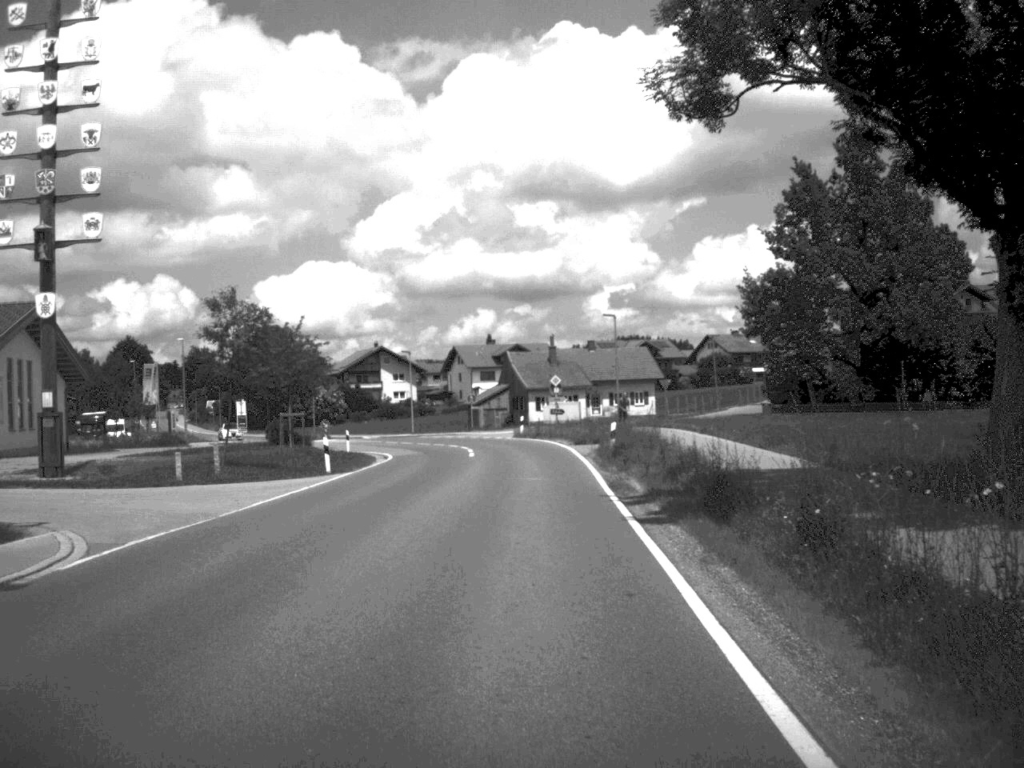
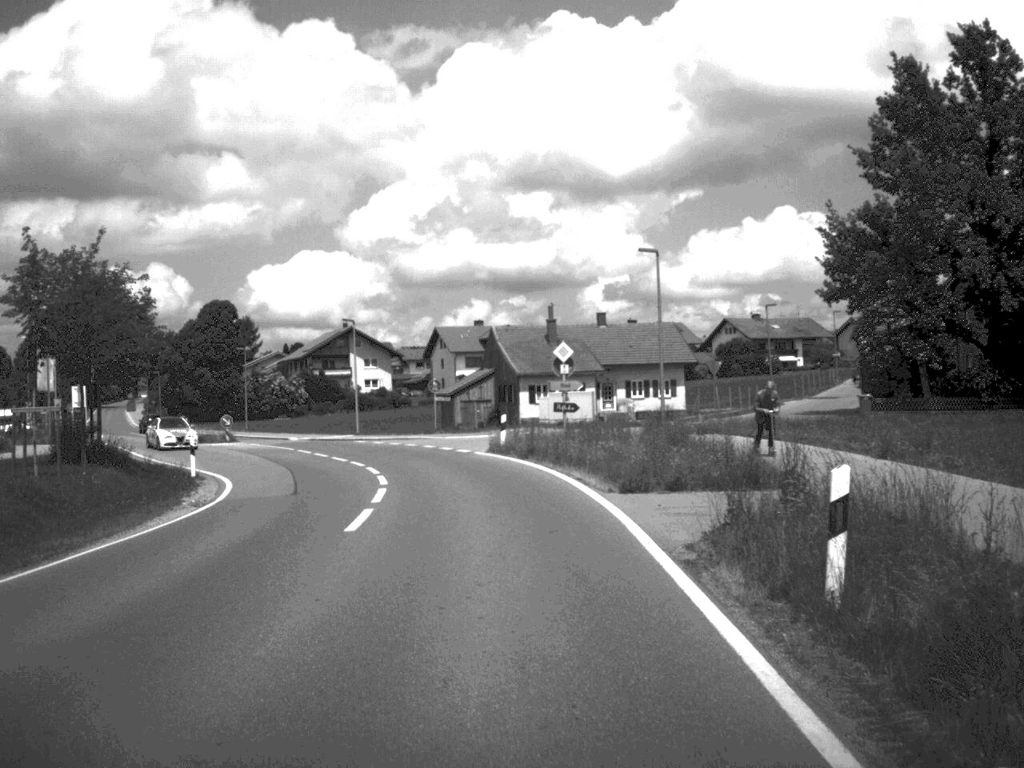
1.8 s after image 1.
(+0.2, +26.5) m; 0°
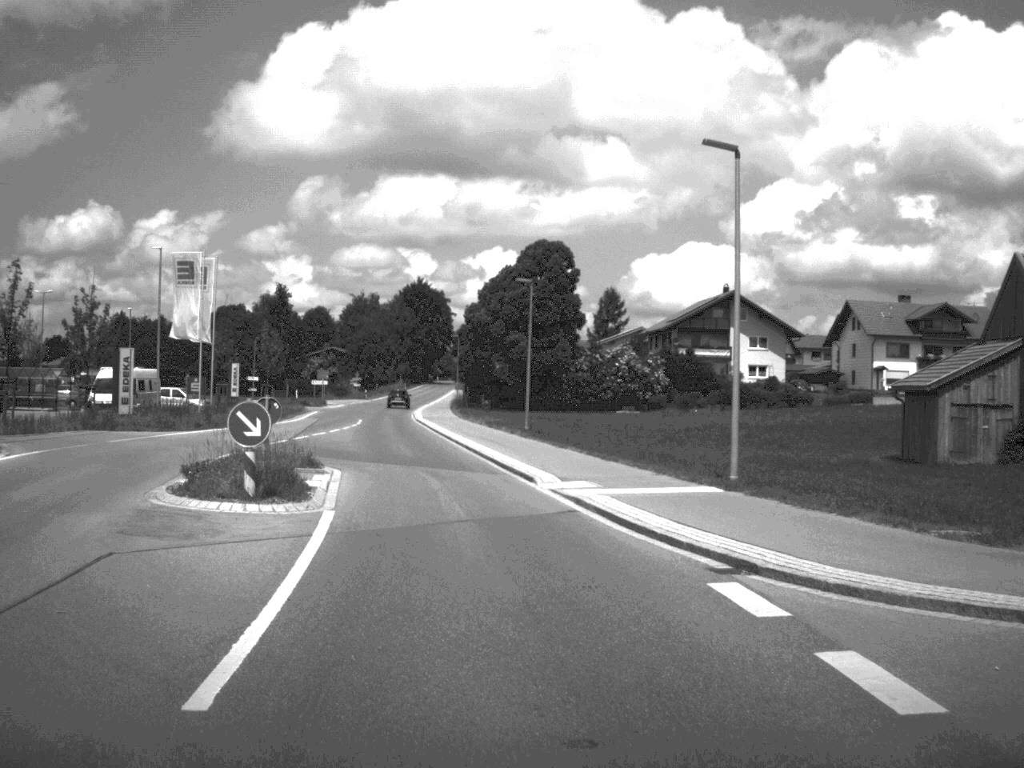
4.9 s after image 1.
(-5.6, +44.4) m; -17°
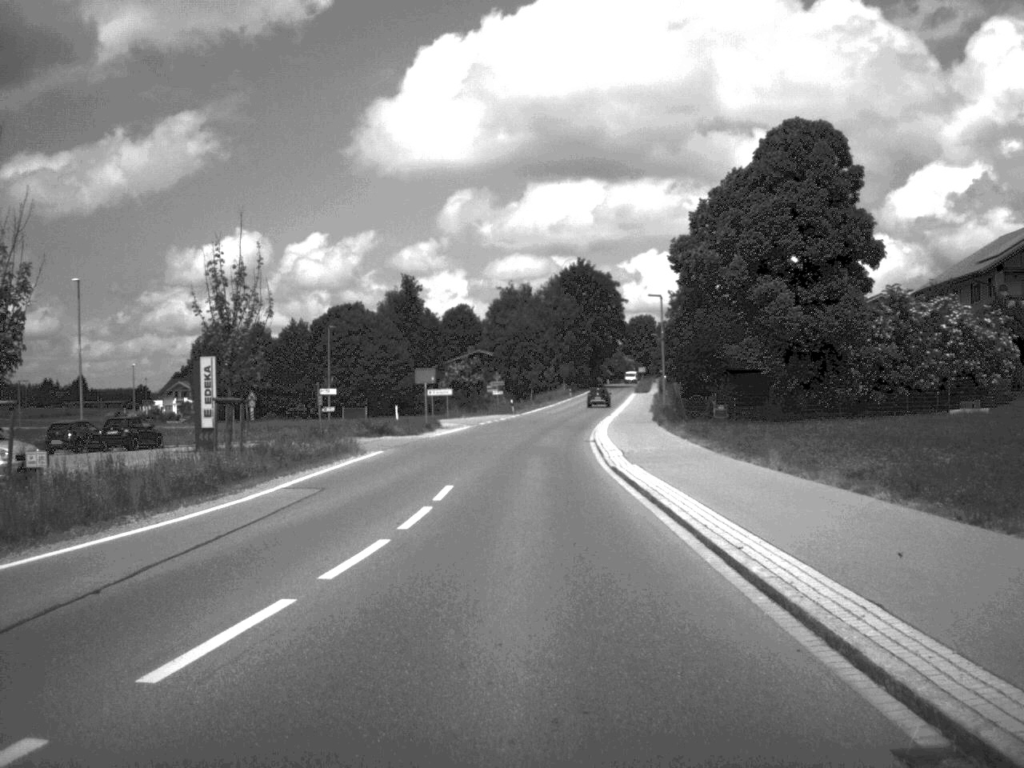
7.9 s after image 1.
(-4.5, +46.5) m; -7°
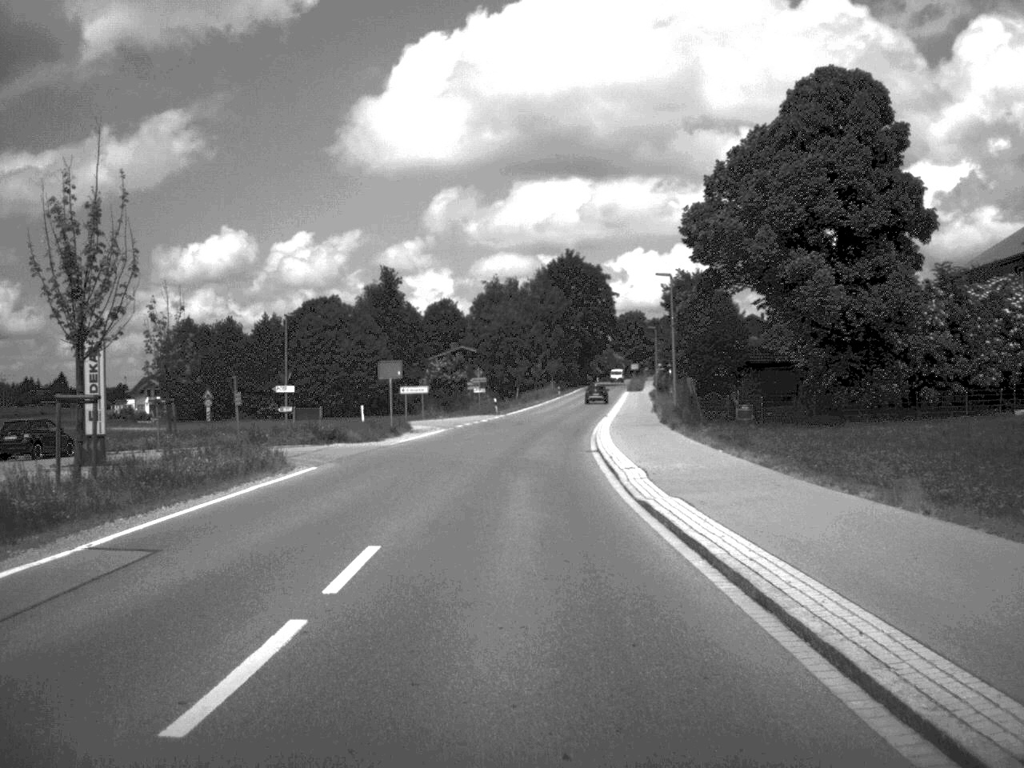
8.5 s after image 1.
(0.0, +9.8) m; +1°
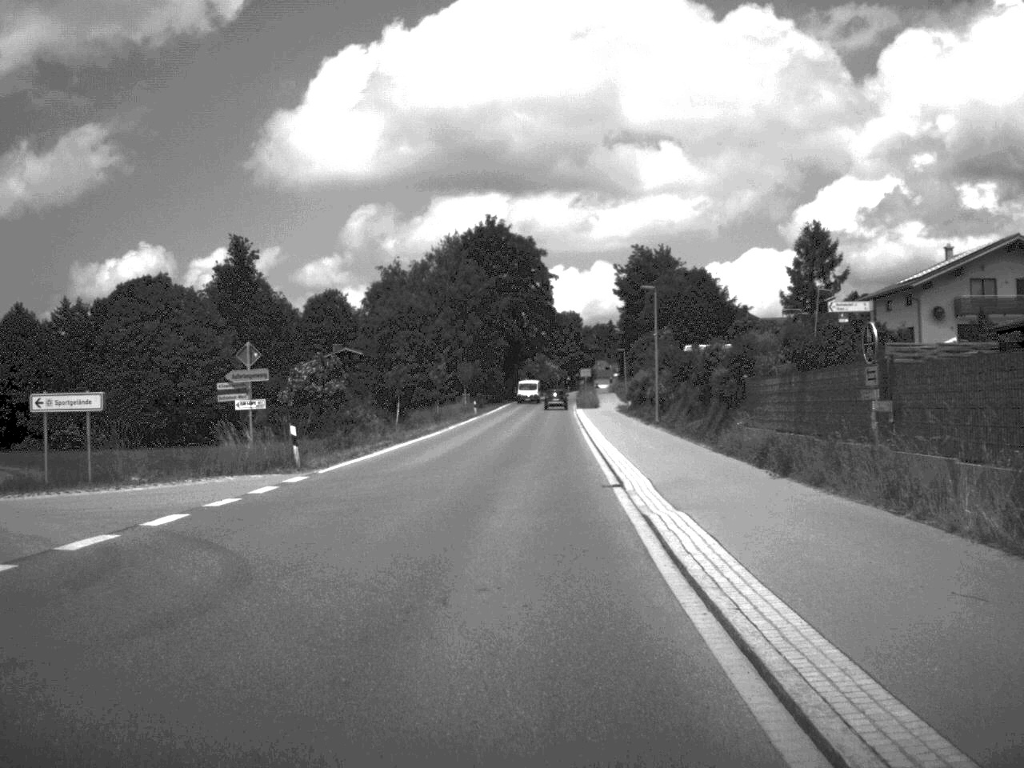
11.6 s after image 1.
(+1.4, +50.3) m; +3°
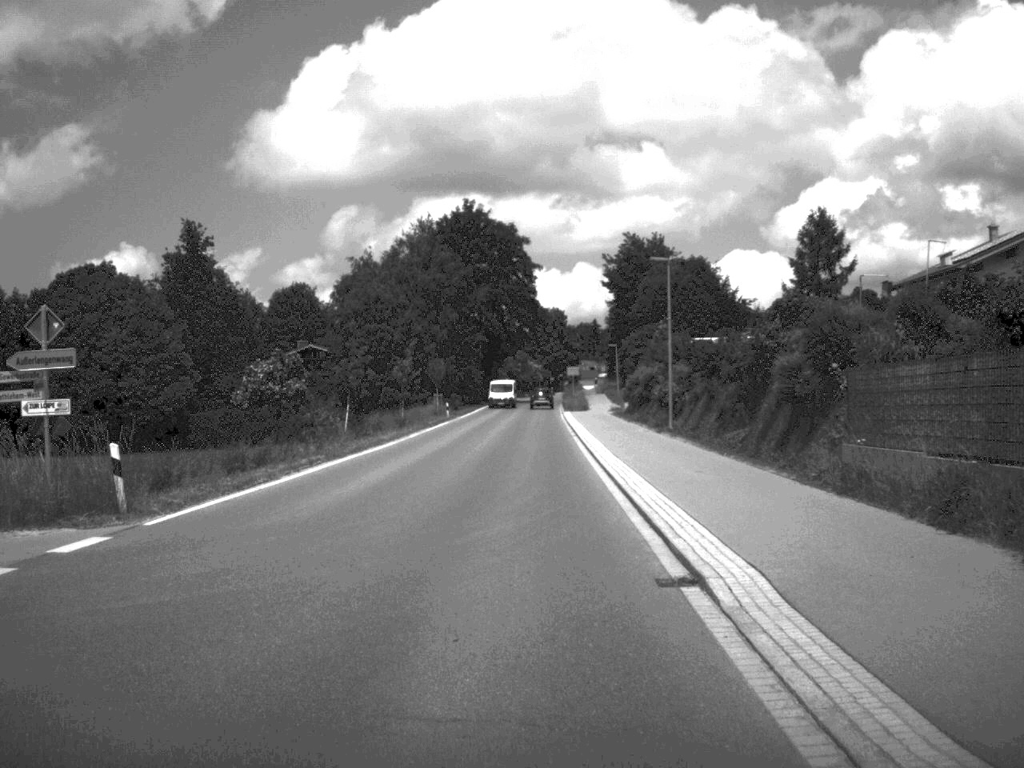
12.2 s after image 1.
(+0.1, +11.8) m; +1°
